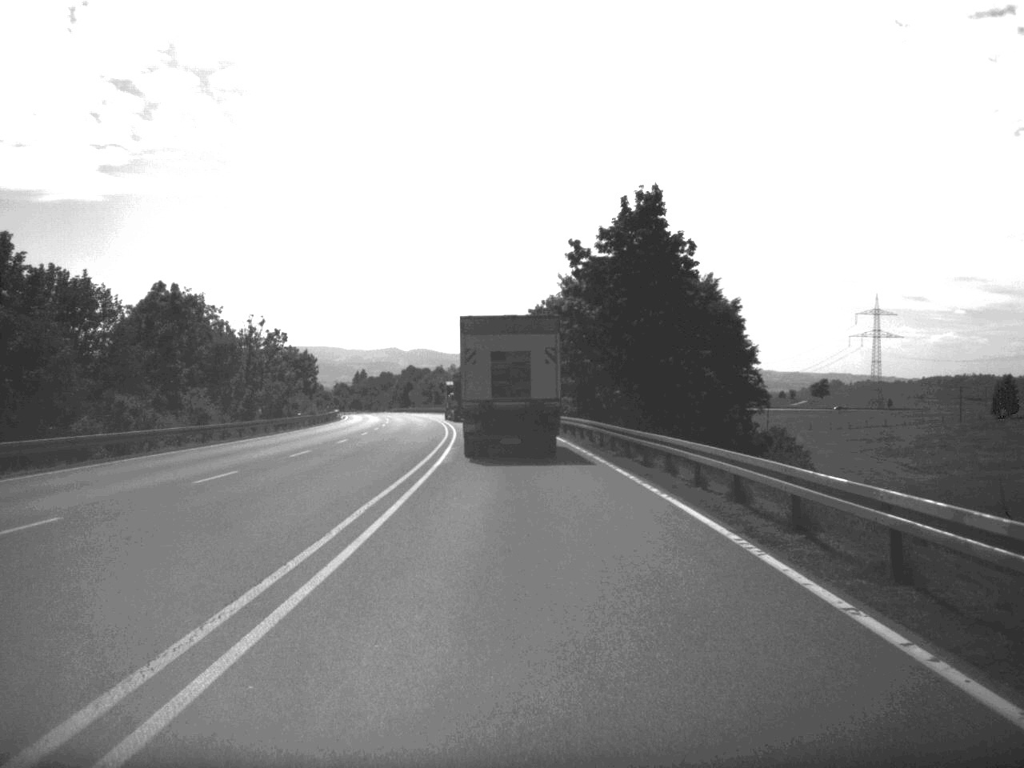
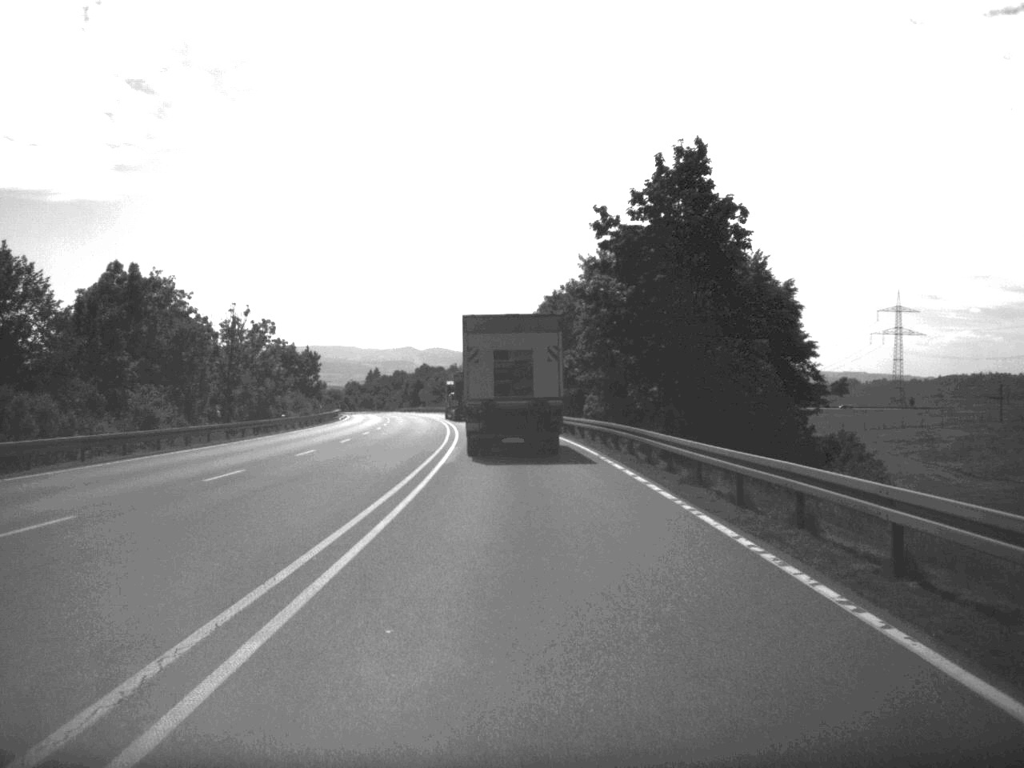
(-0.1, +11.5) m; -1°
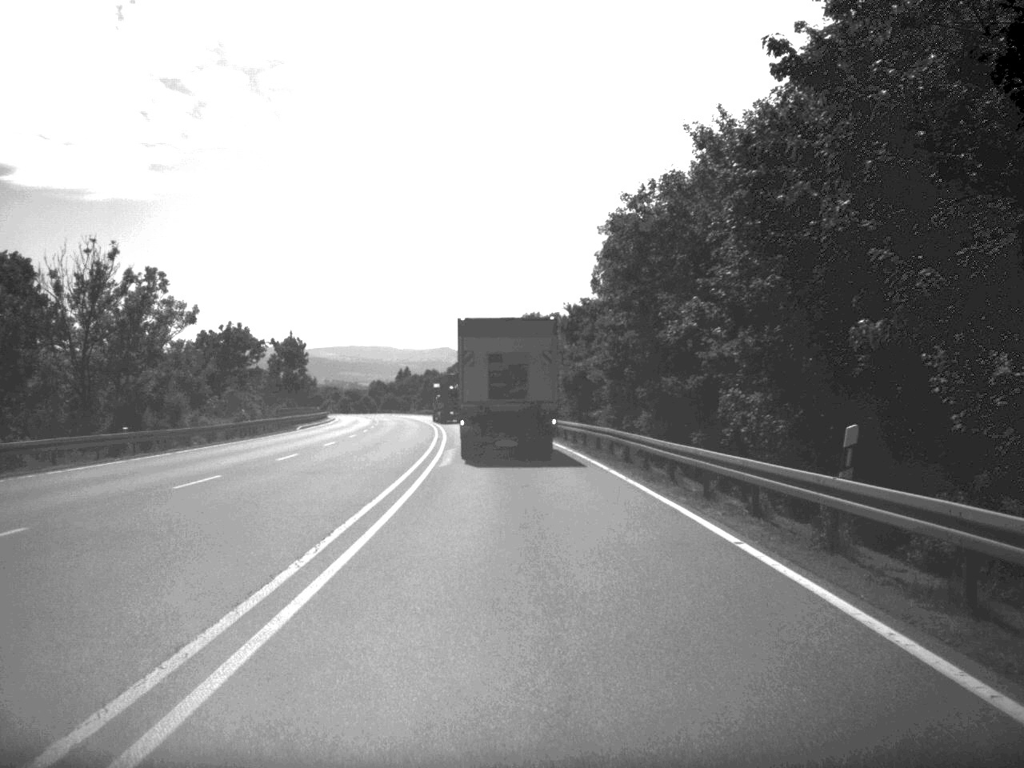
(-0.5, +37.1) m; -2°
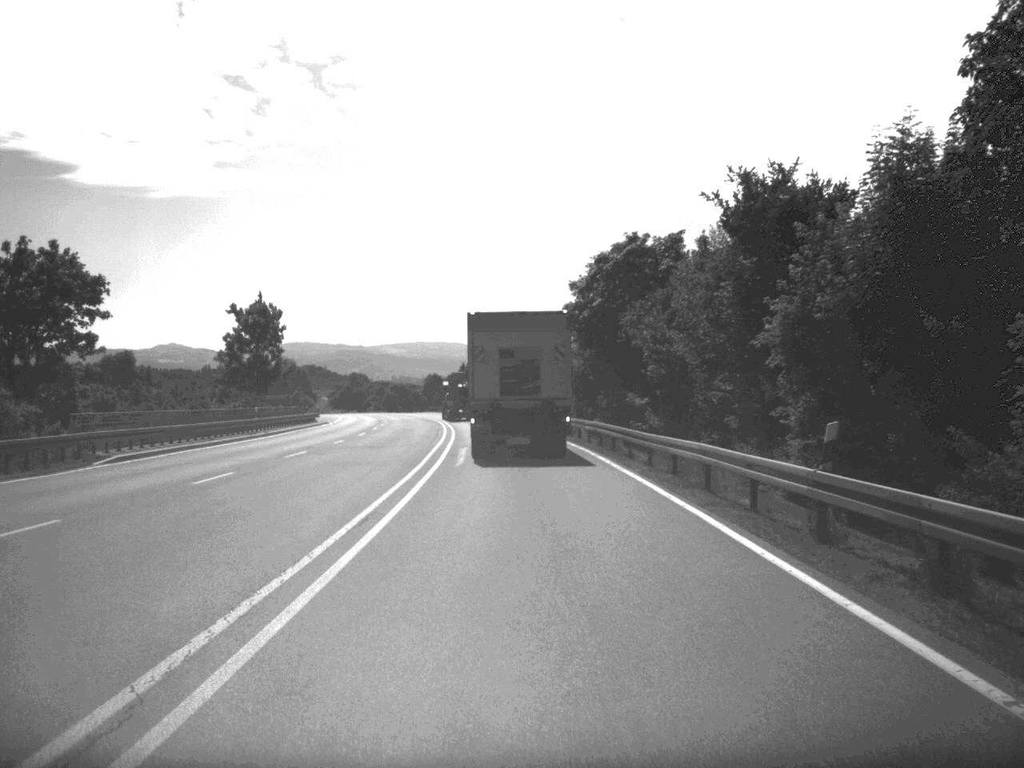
(-1.3, +46.5) m; -3°
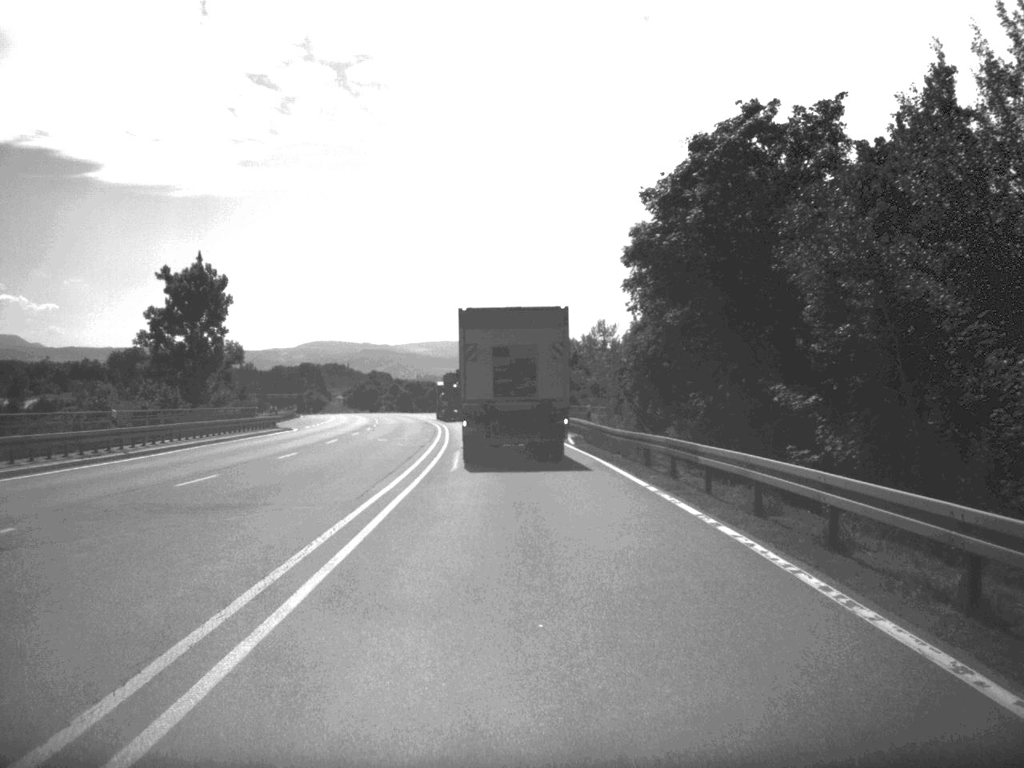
(-0.3, +24.6) m; -1°
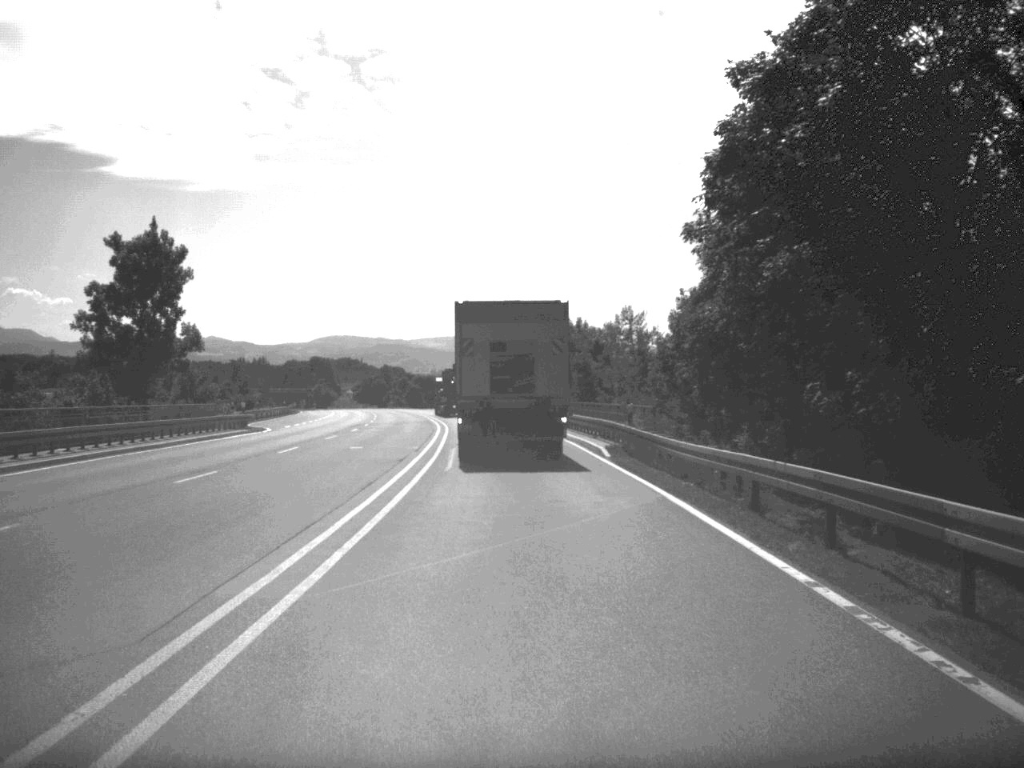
(-0.1, +11.8) m; -1°
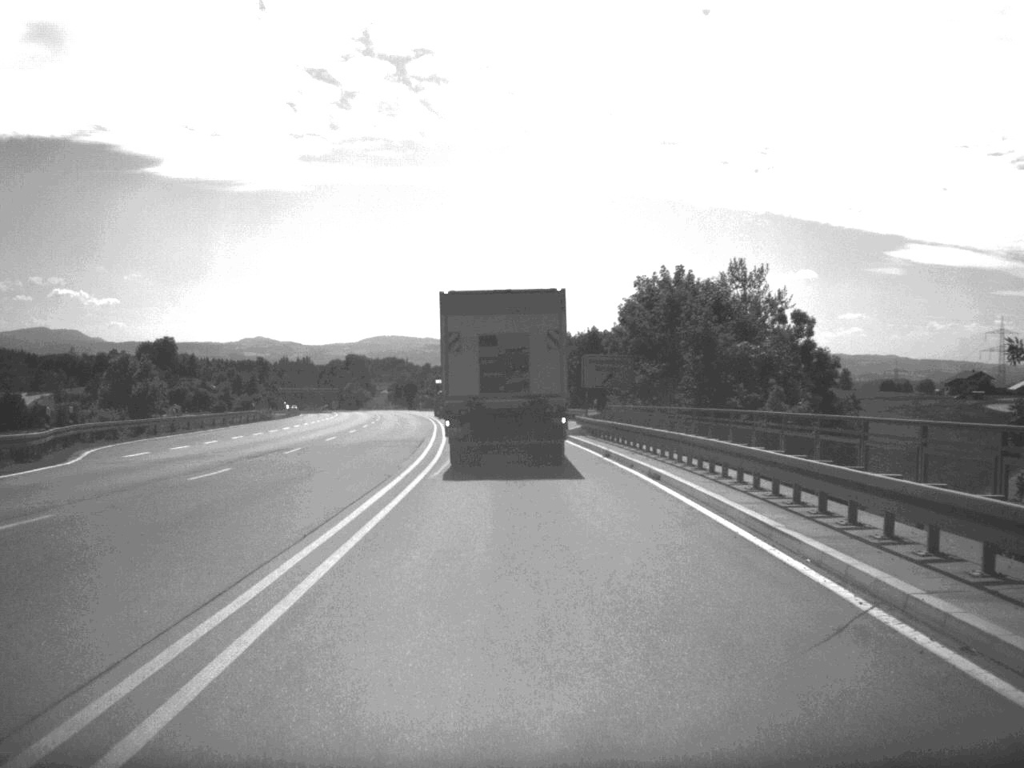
(-0.7, +34.7) m; -2°
